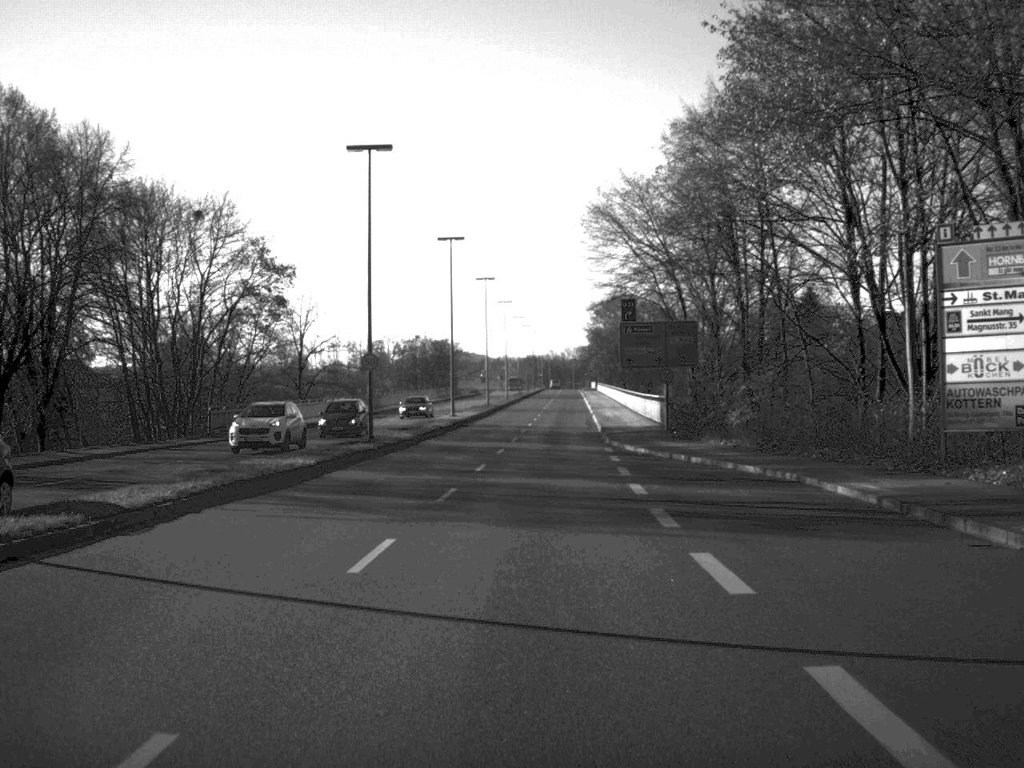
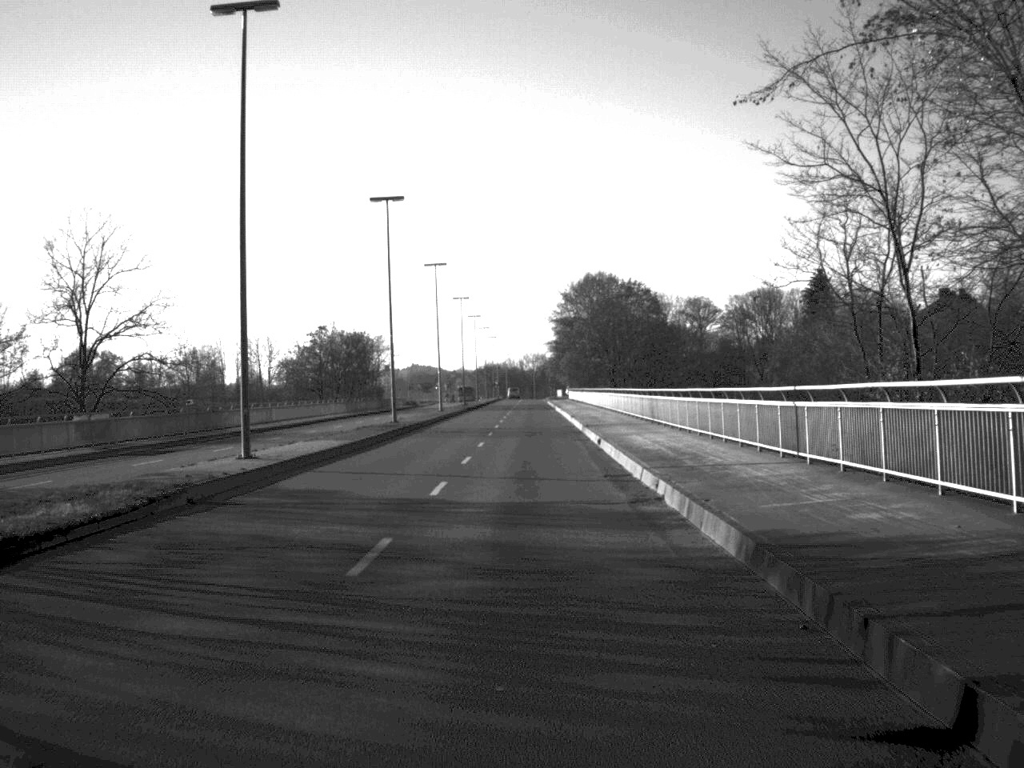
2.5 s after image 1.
(+0.8, +45.2) m; +2°
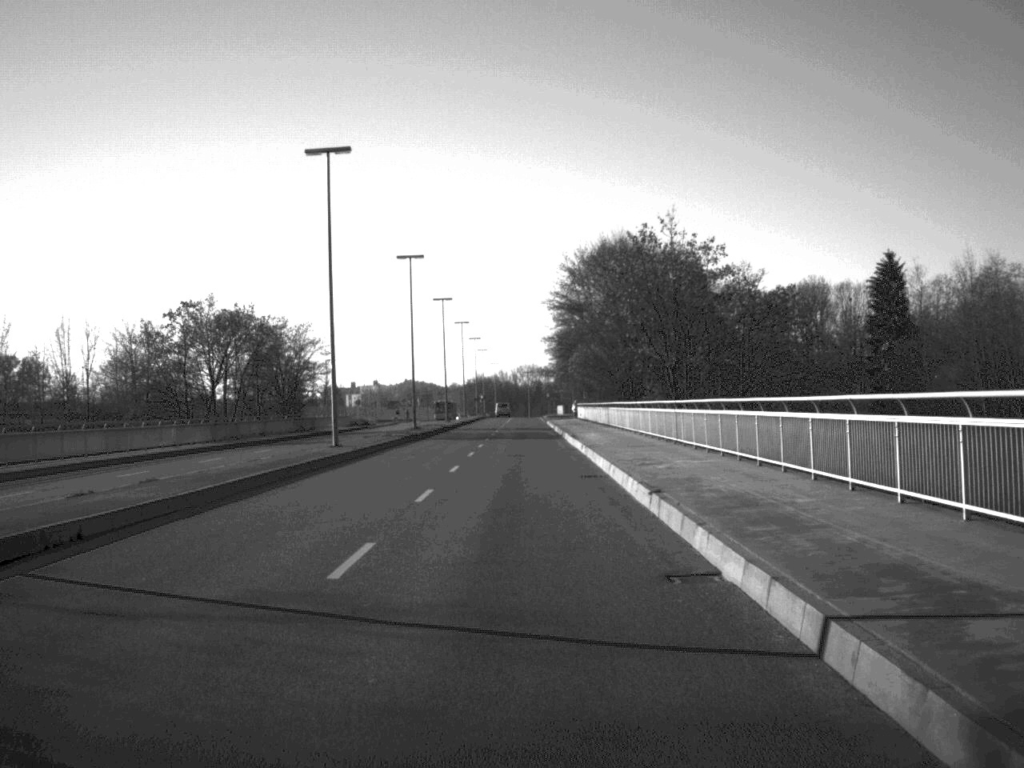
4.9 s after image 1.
(+0.2, +44.8) m; 0°
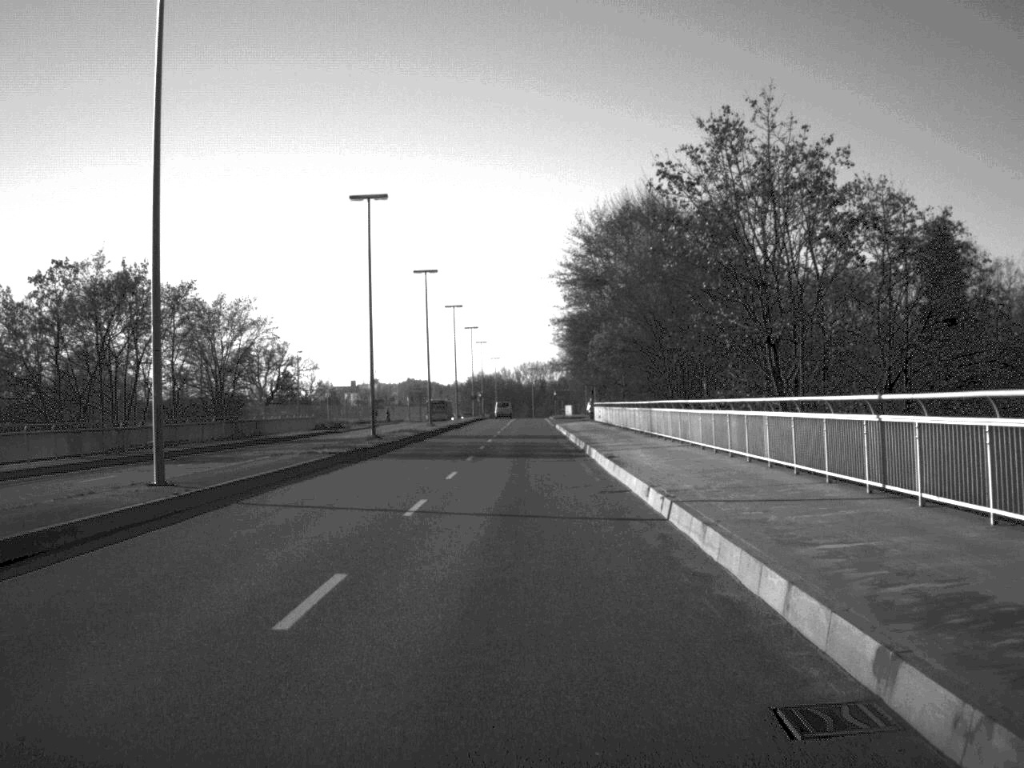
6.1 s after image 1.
(0.0, +21.0) m; 0°
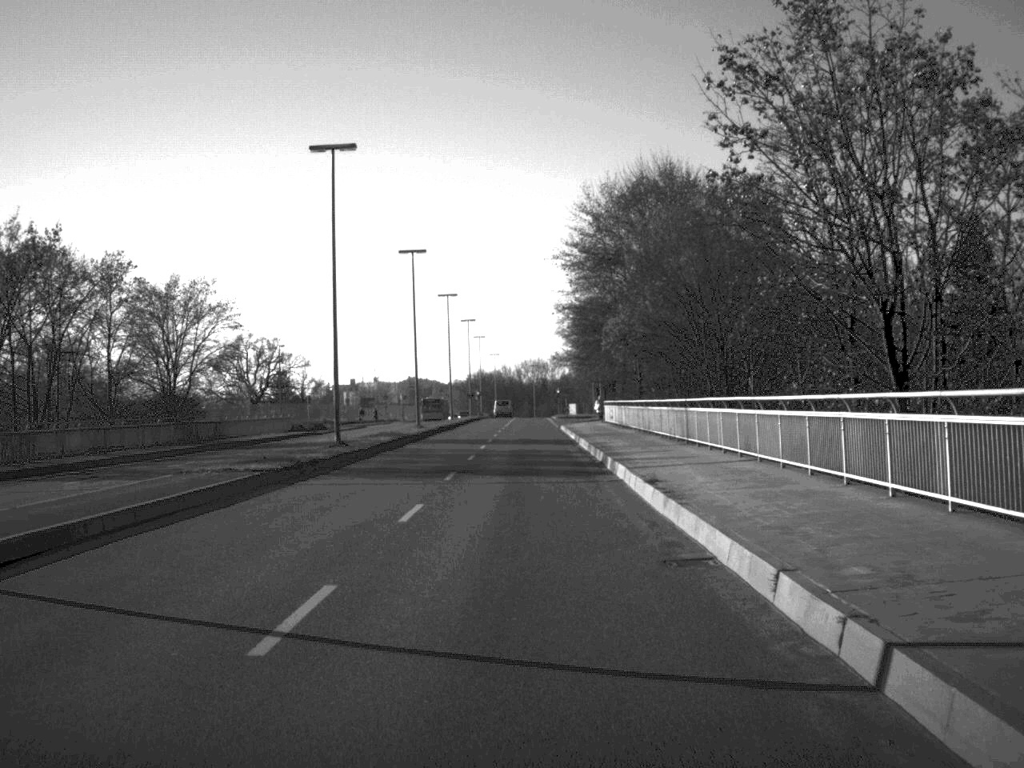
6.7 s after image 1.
(0.0, +10.0) m; 0°
